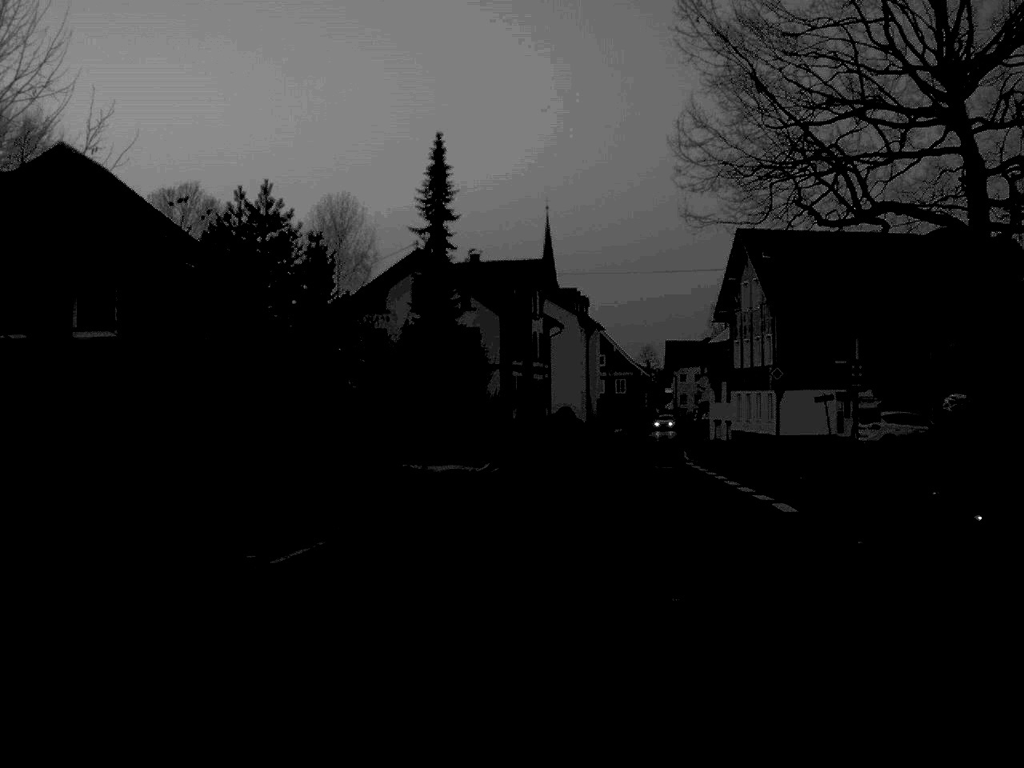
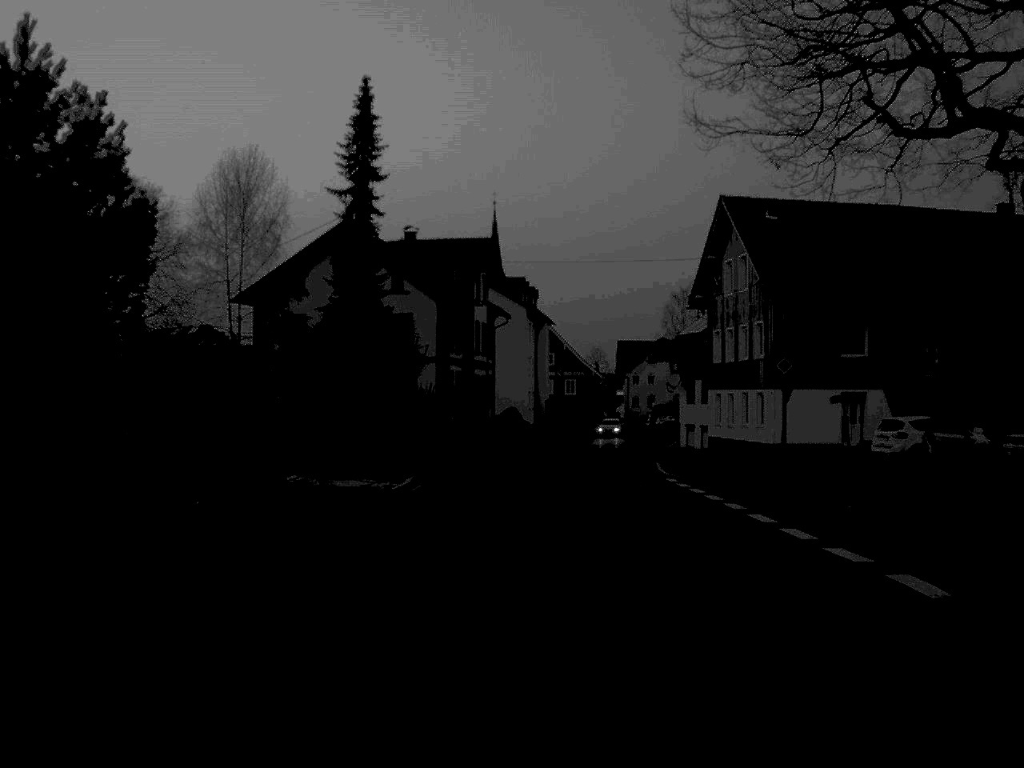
(+0.2, +10.5) m; +2°
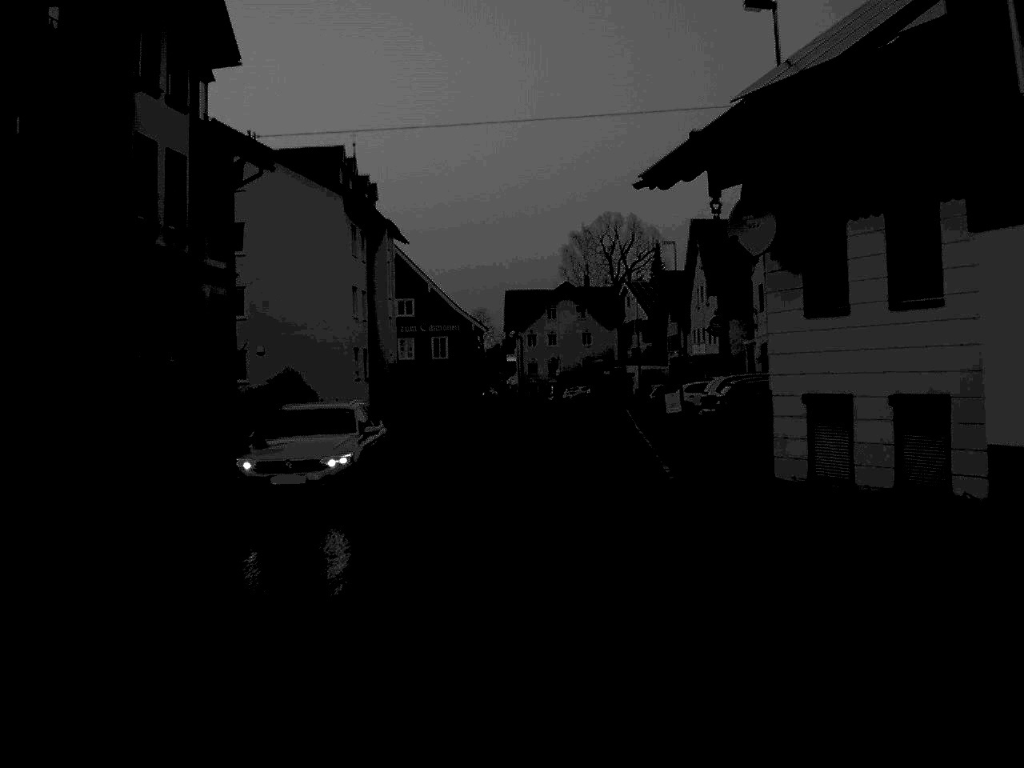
(+2.5, +44.2) m; +5°
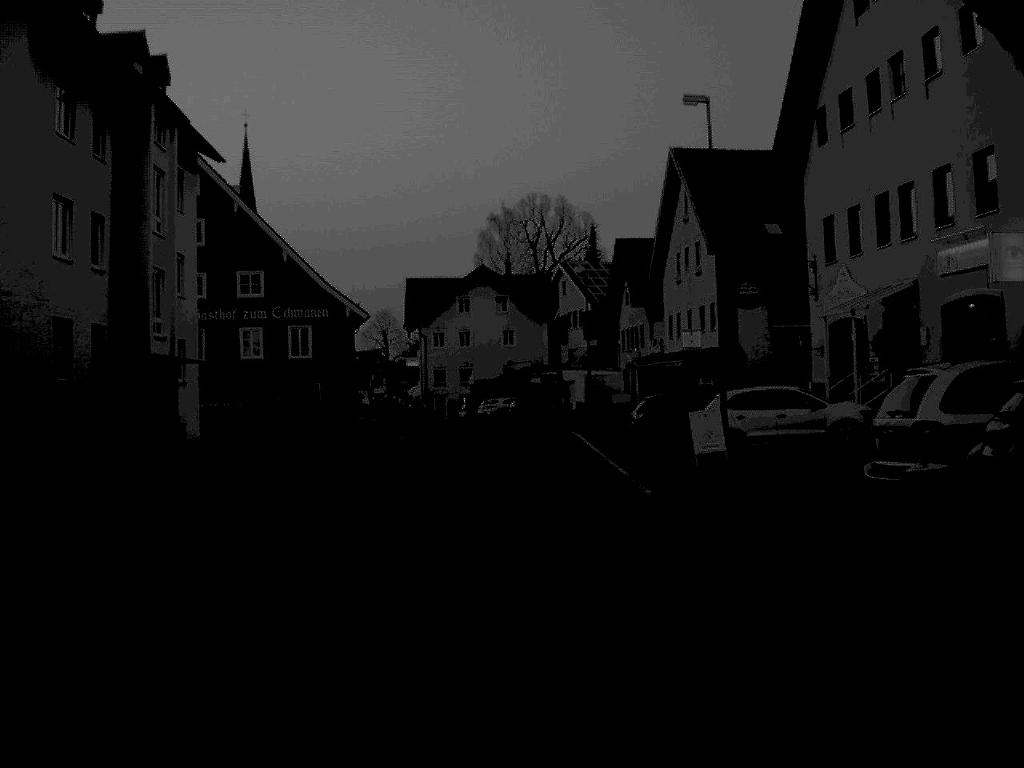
(+0.9, +28.3) m; +4°
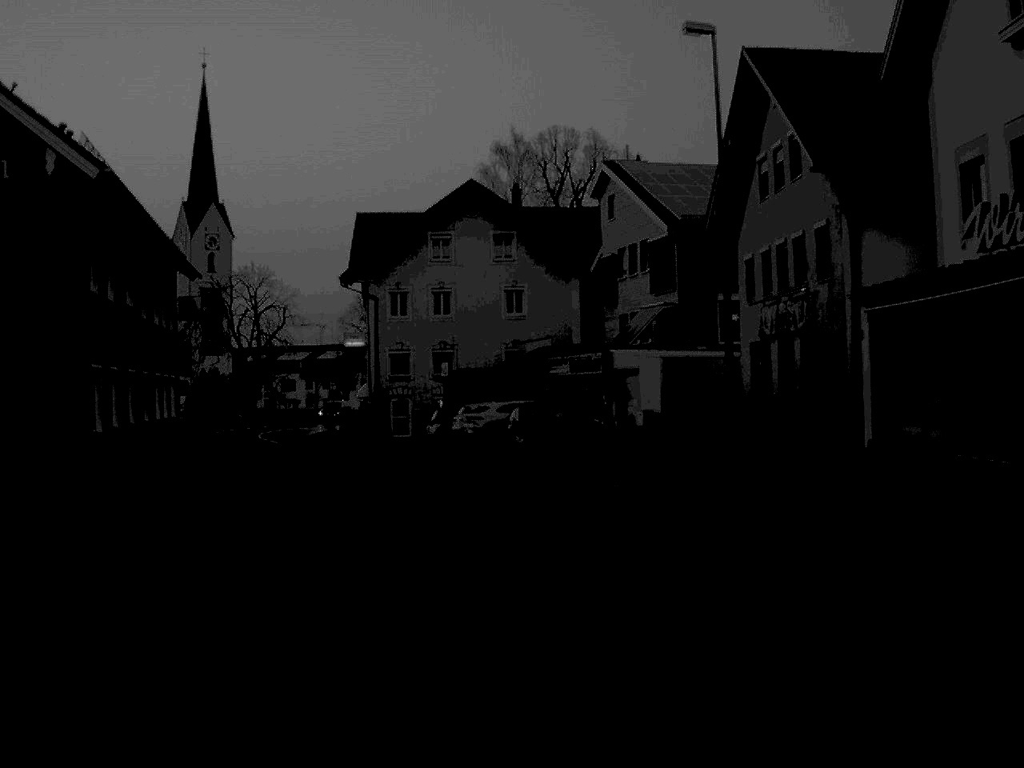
(+0.1, +41.0) m; -1°
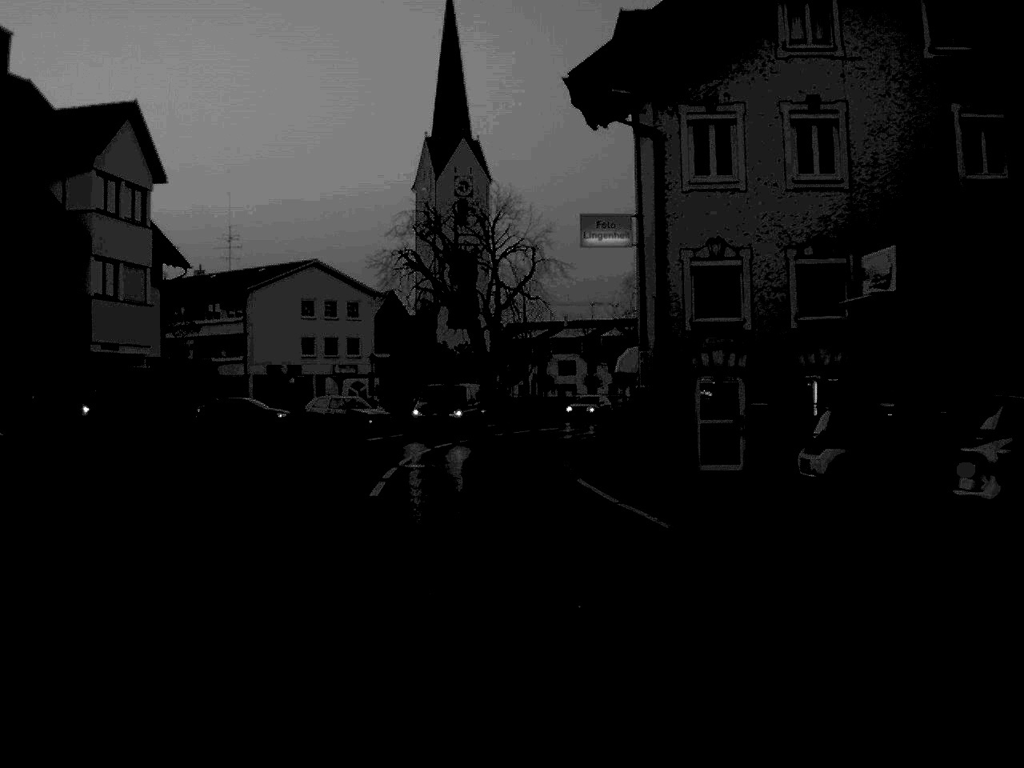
(-3.6, +36.4) m; -13°
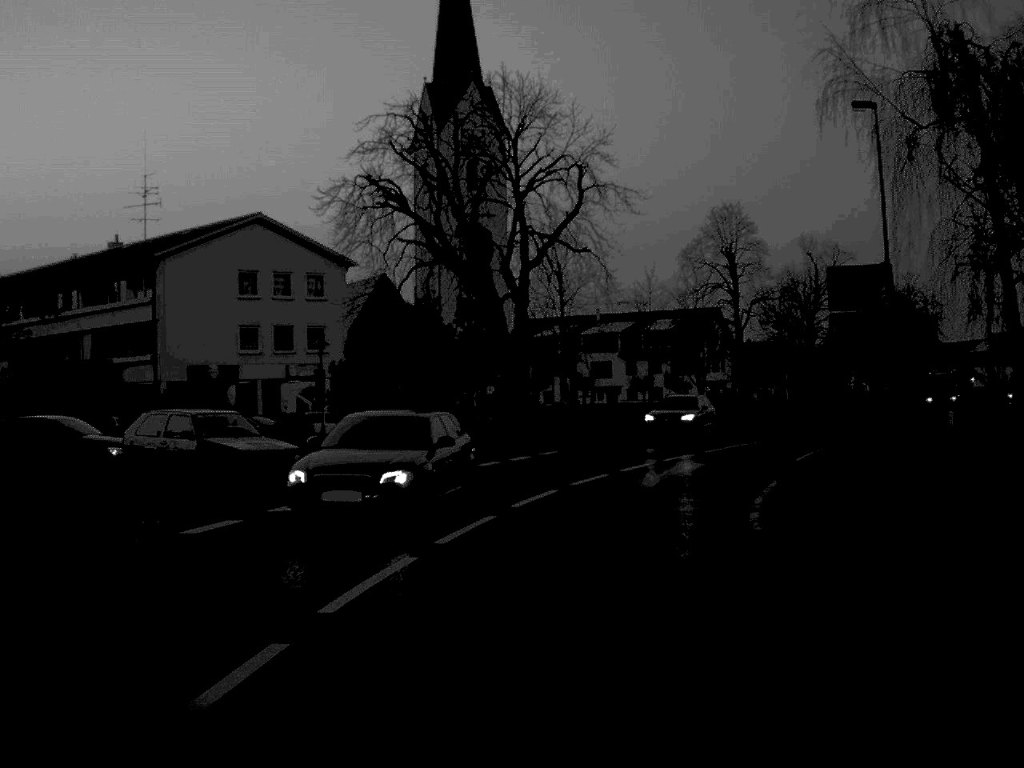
(-1.0, +28.4) m; 0°
